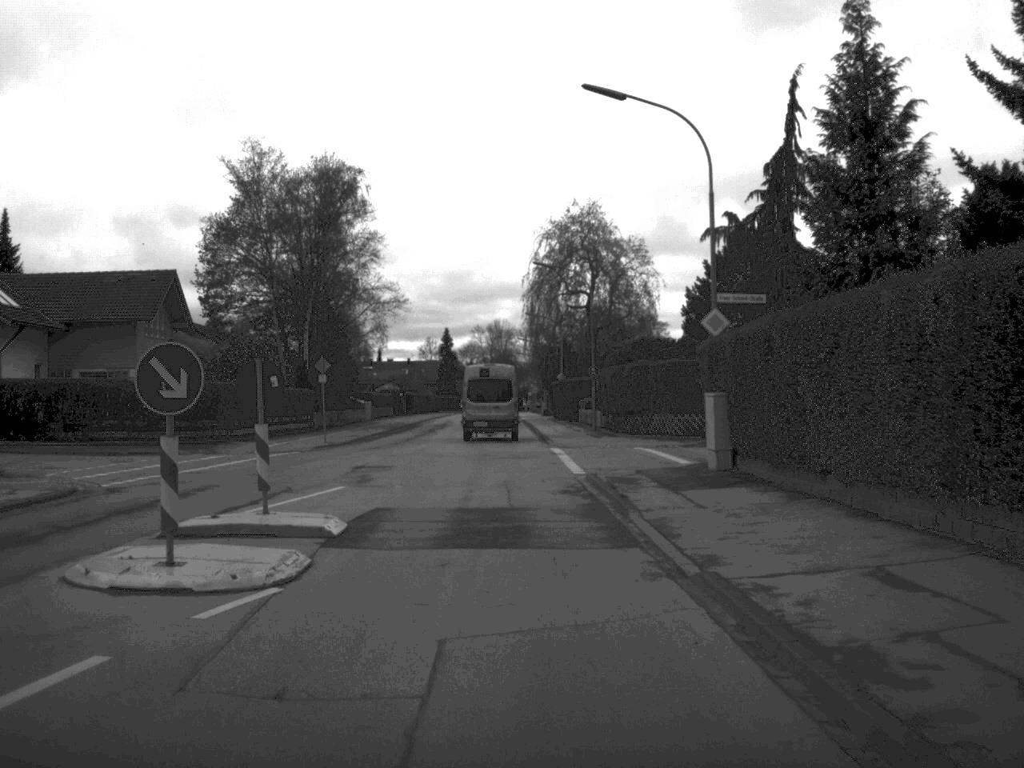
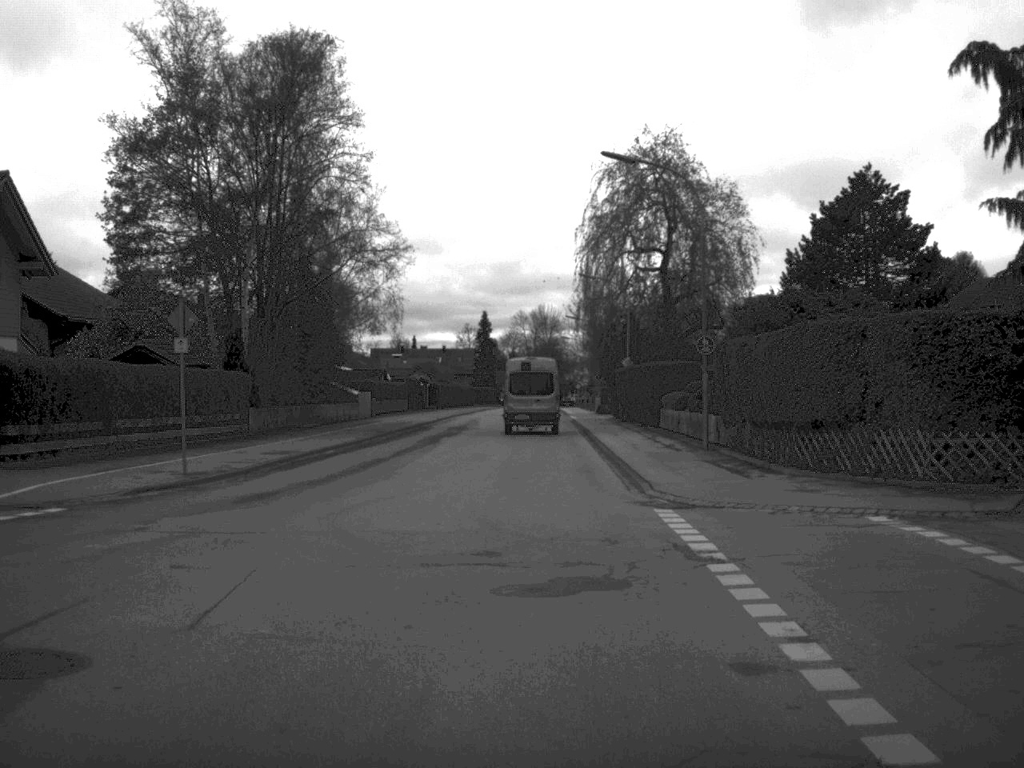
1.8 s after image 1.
(-0.4, +22.6) m; -2°
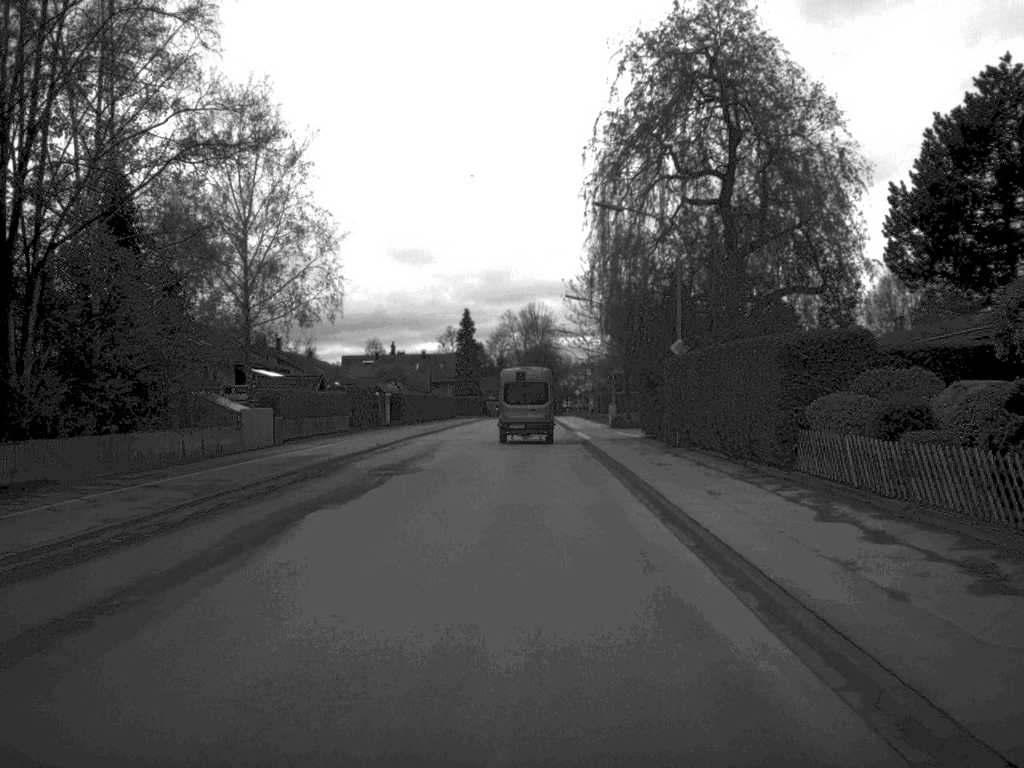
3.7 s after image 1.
(+0.1, +24.1) m; 0°
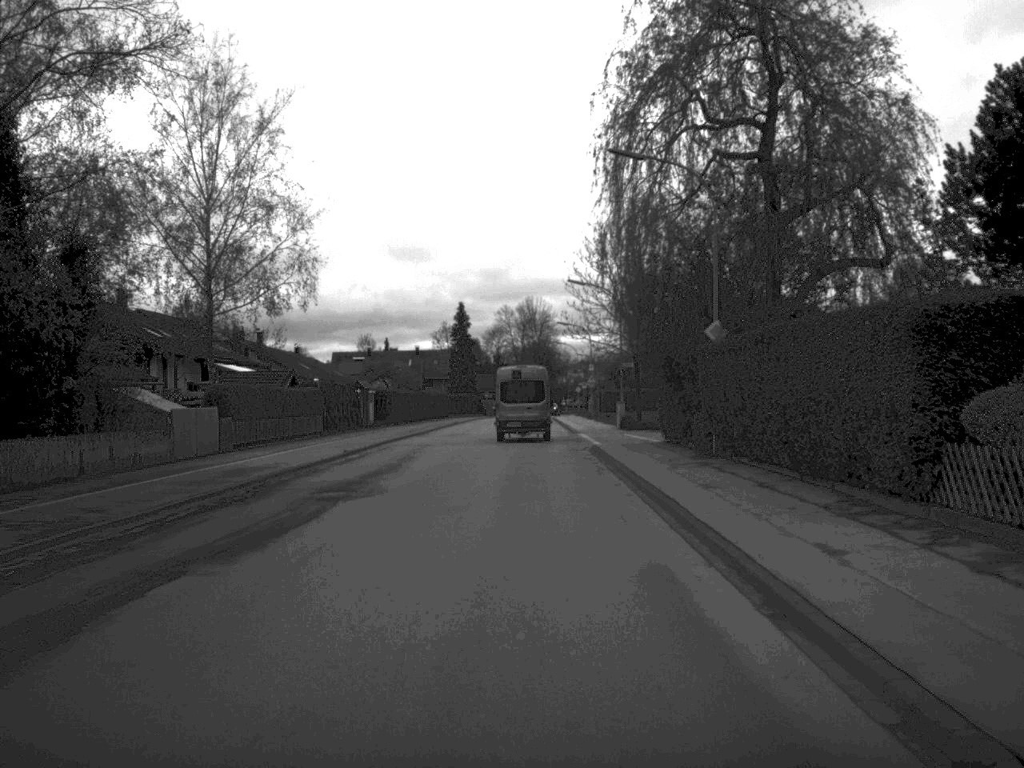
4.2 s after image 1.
(0.0, +7.5) m; 0°
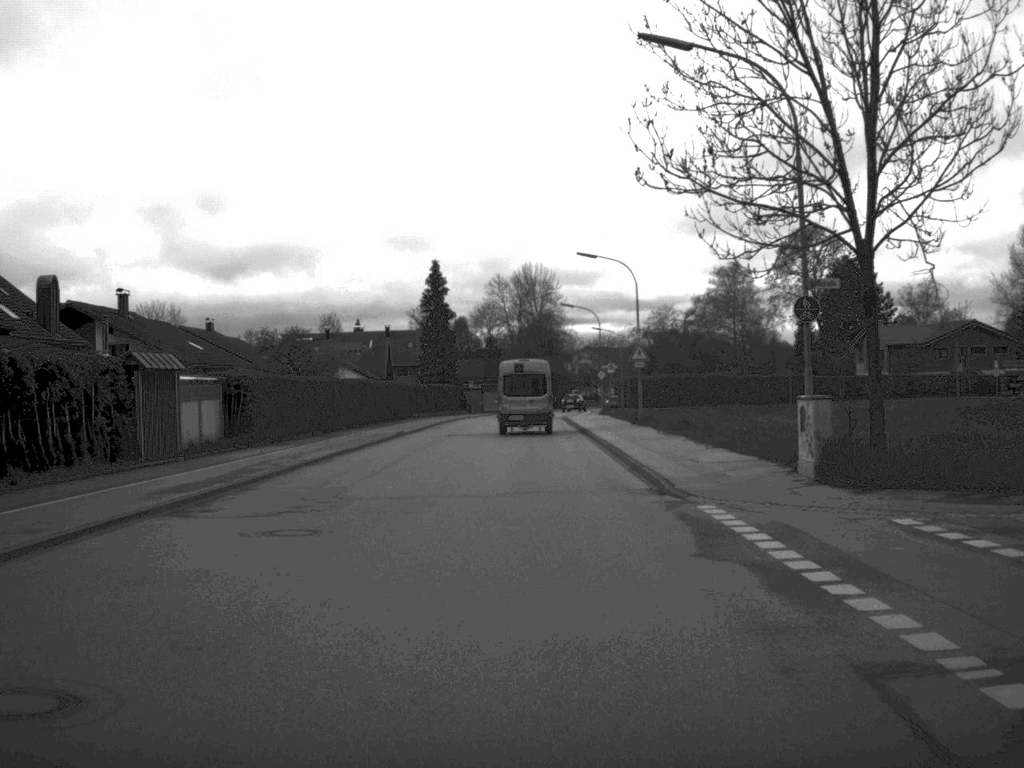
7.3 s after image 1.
(0.0, +39.4) m; 0°
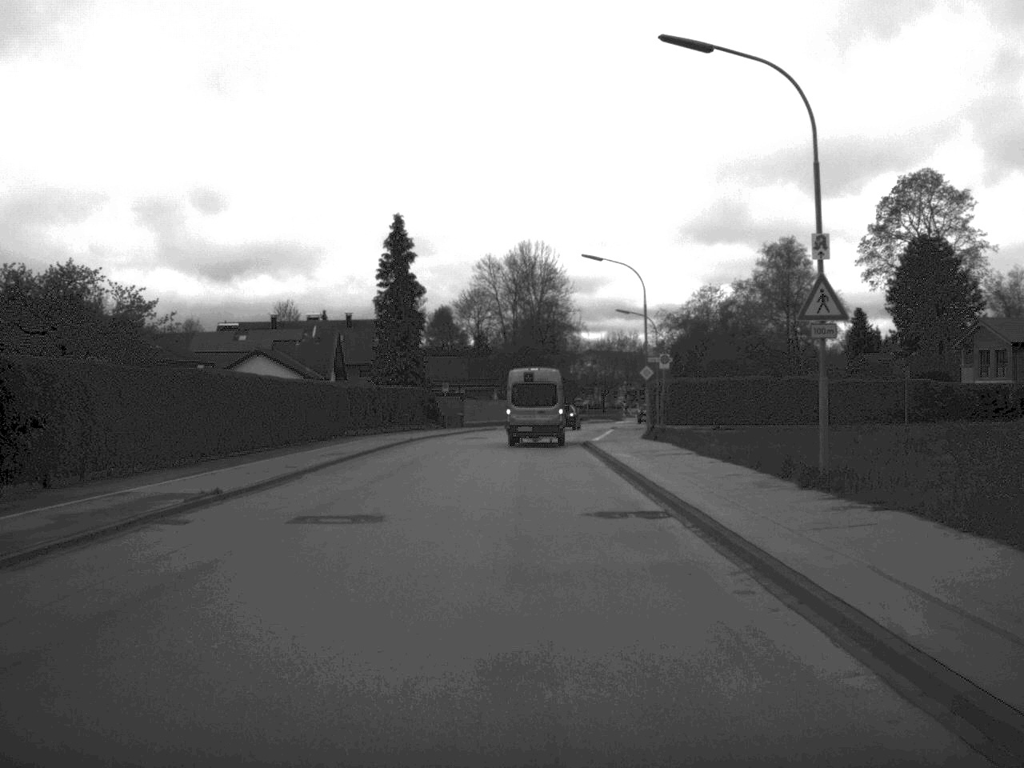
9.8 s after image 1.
(-0.1, +31.8) m; 0°
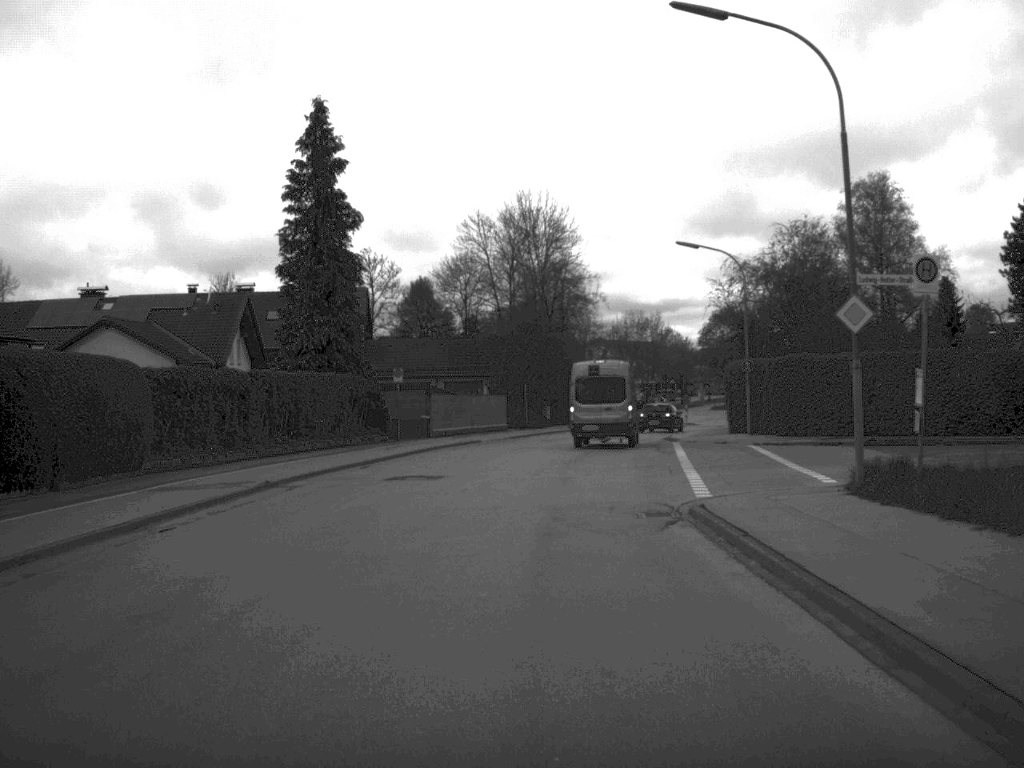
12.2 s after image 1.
(-0.1, +31.1) m; 0°
